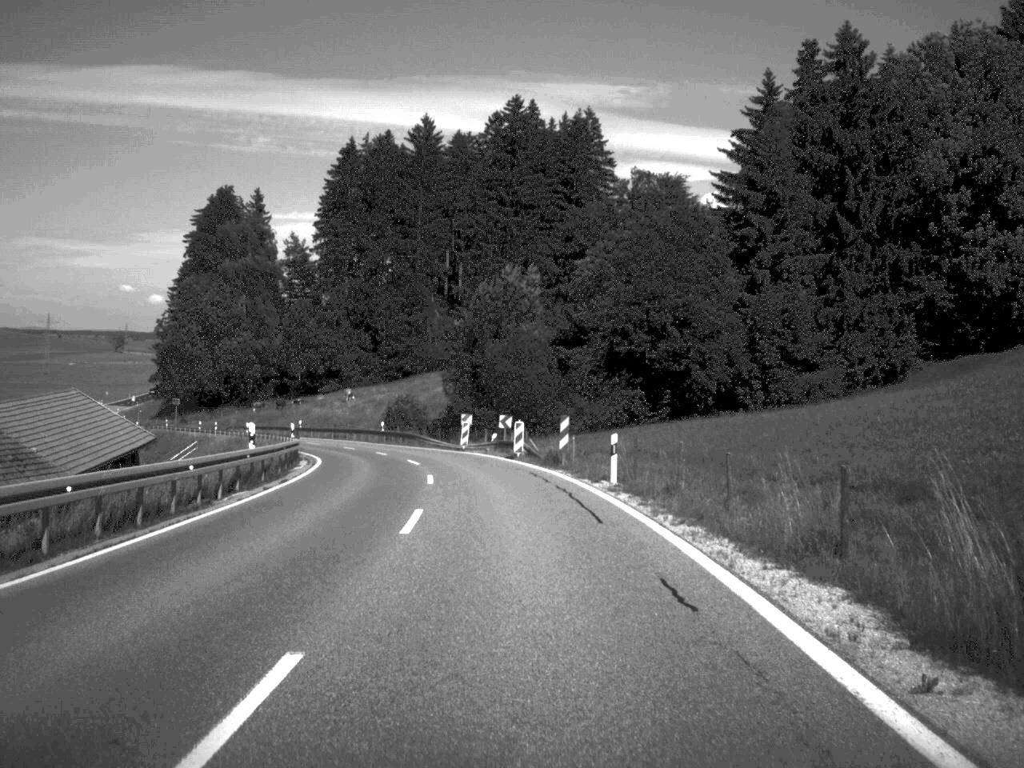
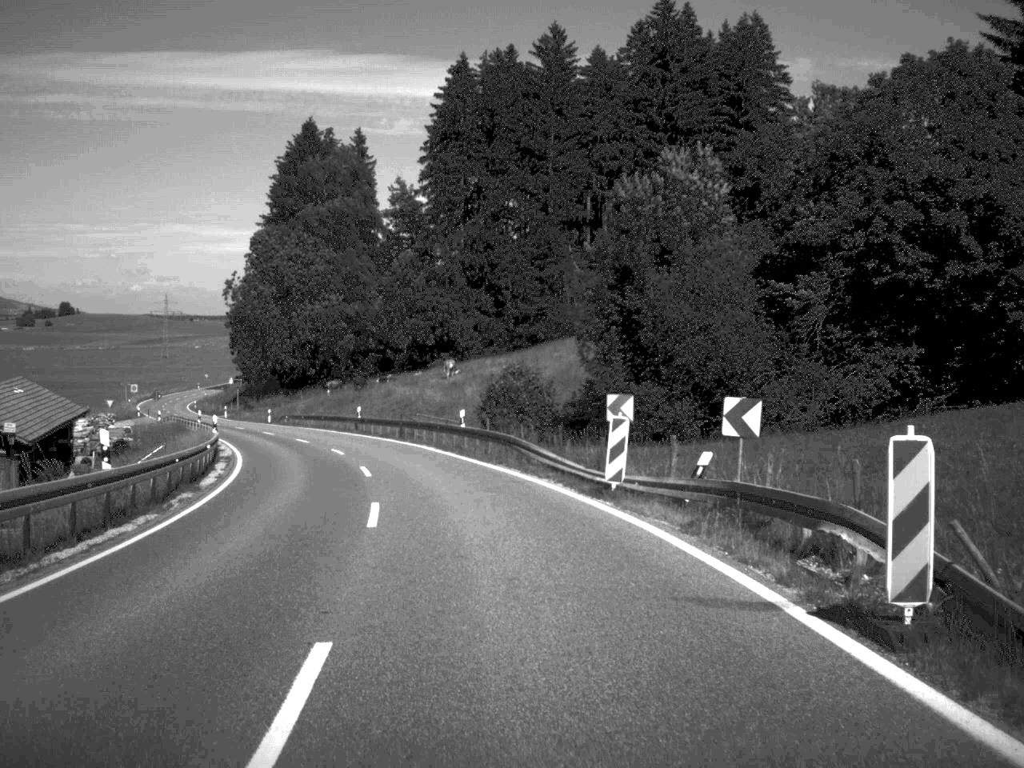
(-1.6, +34.5) m; -7°
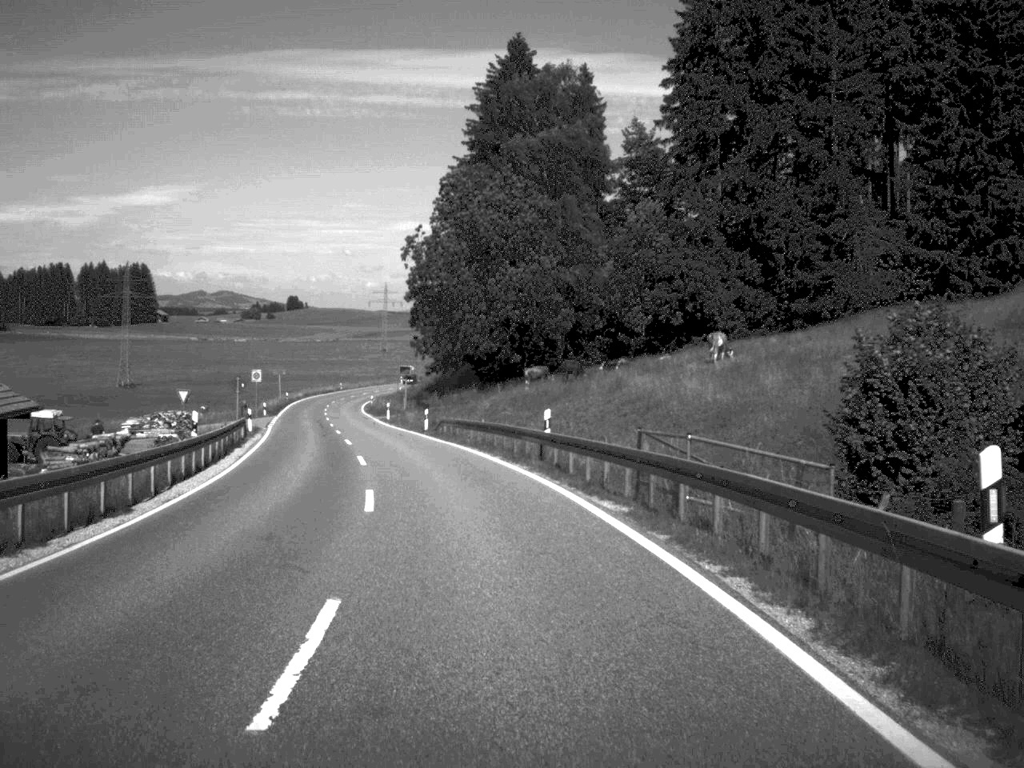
(-3.2, +33.5) m; -11°
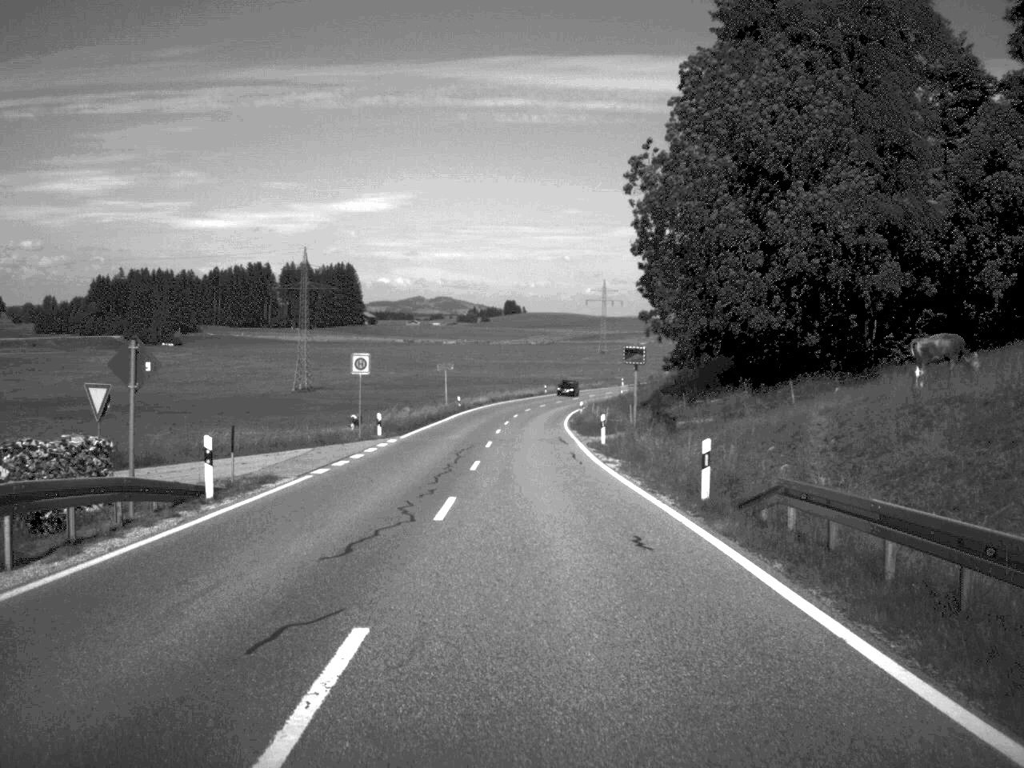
(-3.6, +36.3) m; -10°
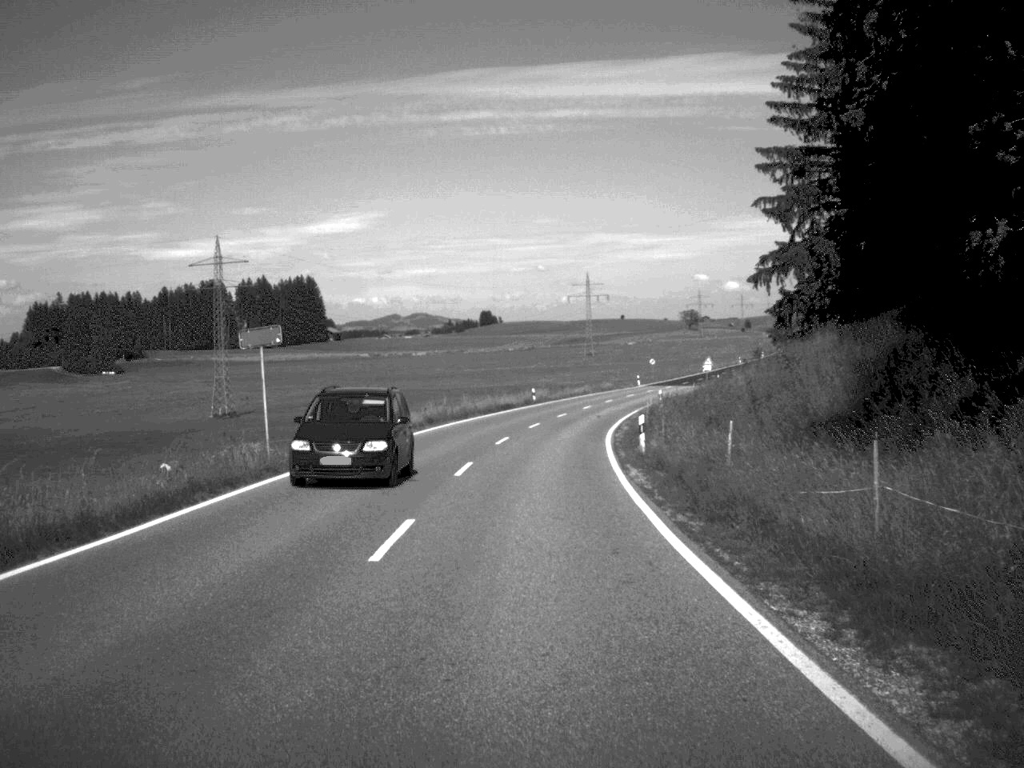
(+0.2, +51.0) m; +1°
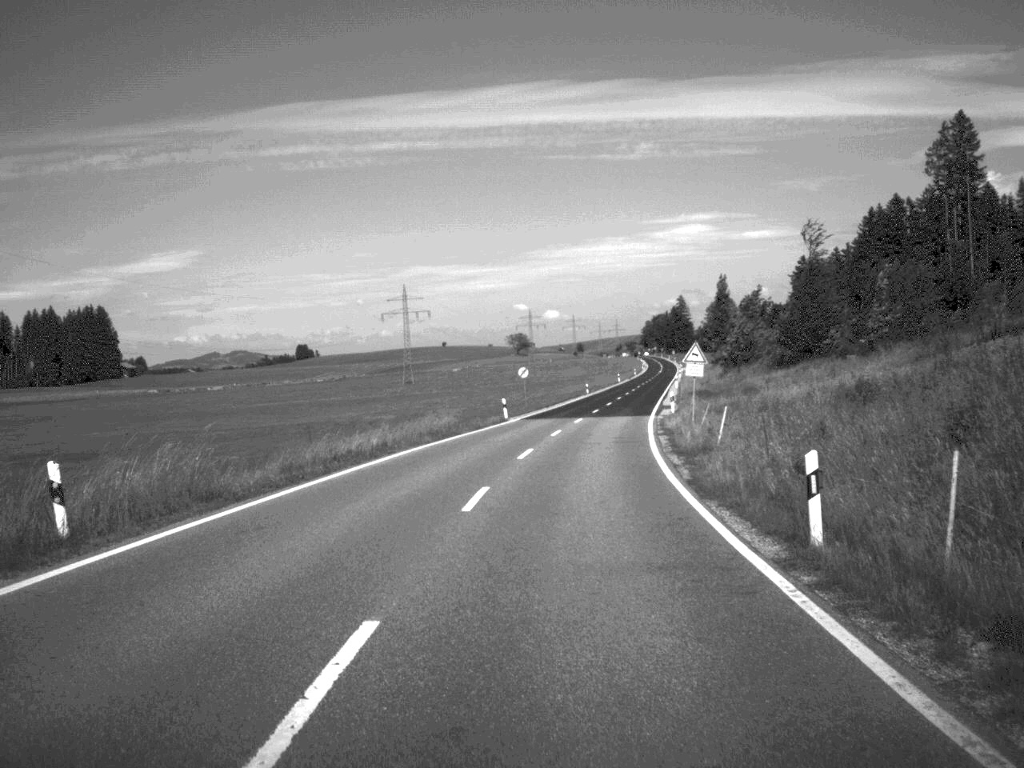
(+3.4, +65.0) m; +8°
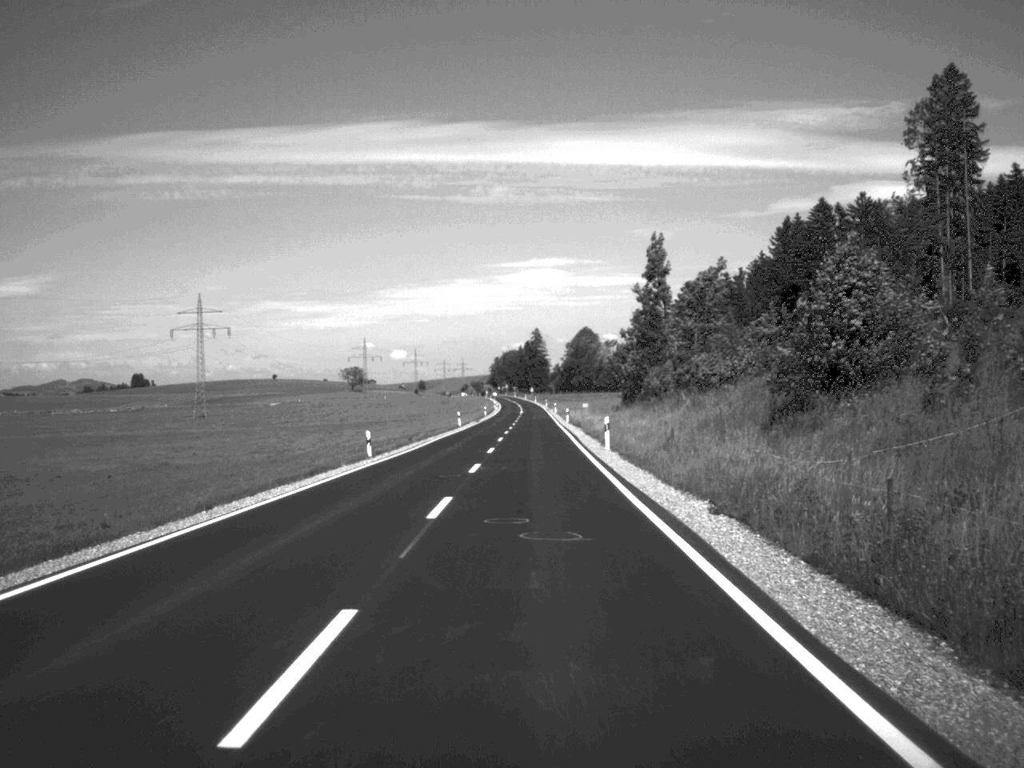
(+5.1, +69.0) m; +7°
